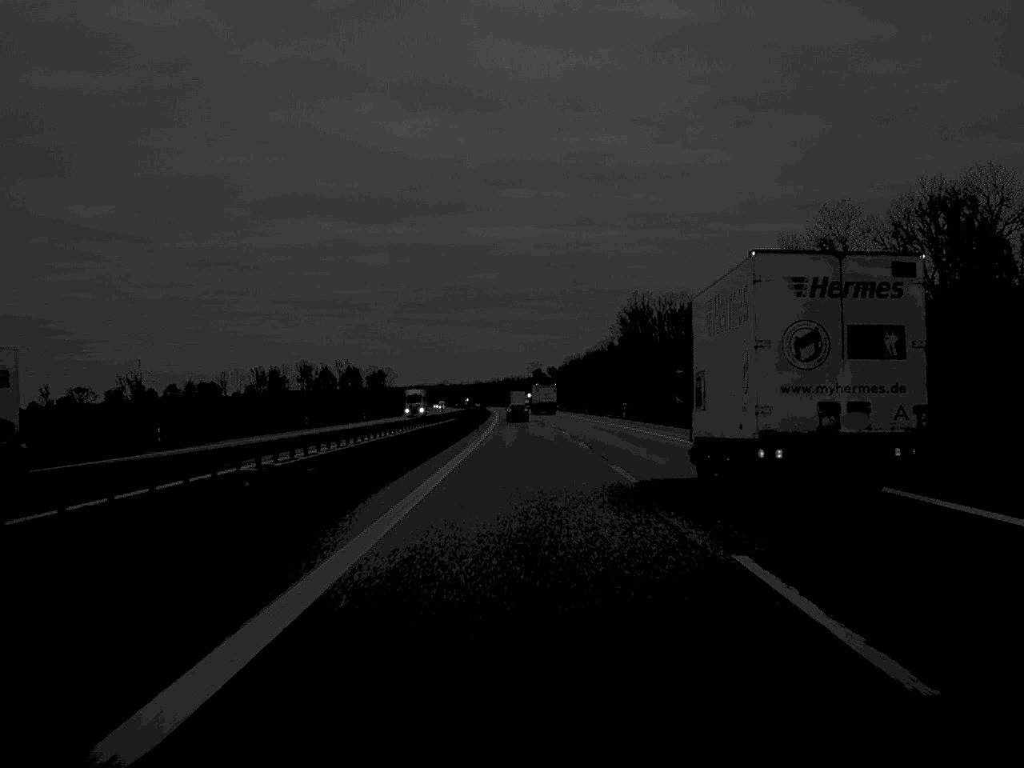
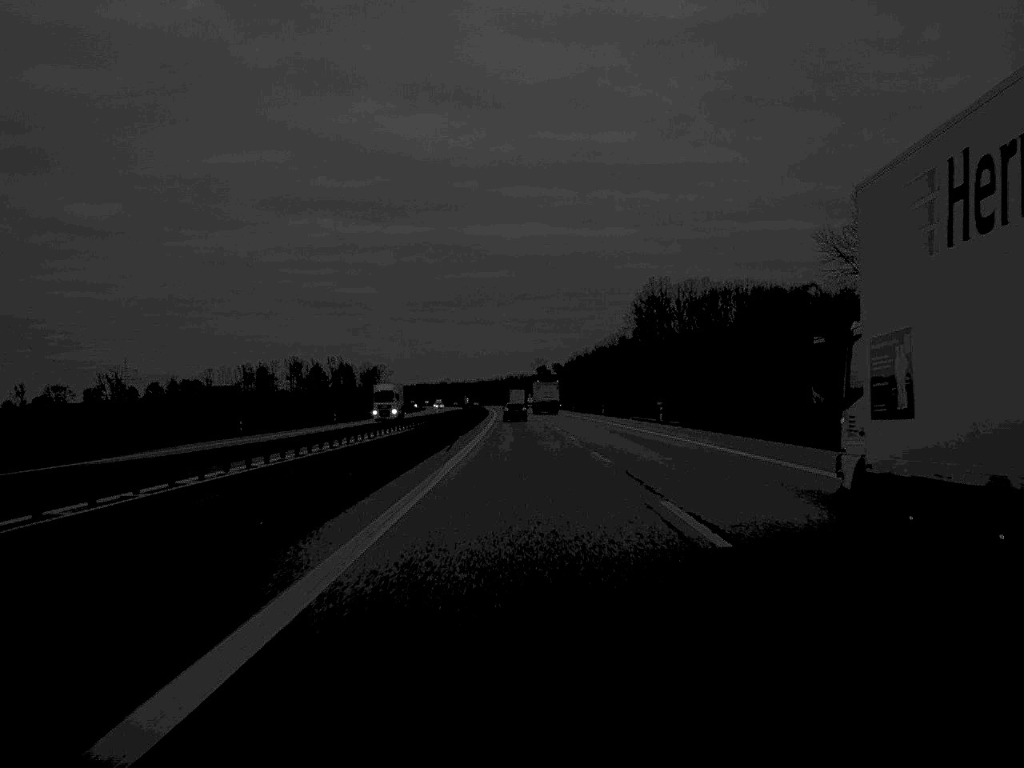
(0.0, +28.7) m; 0°
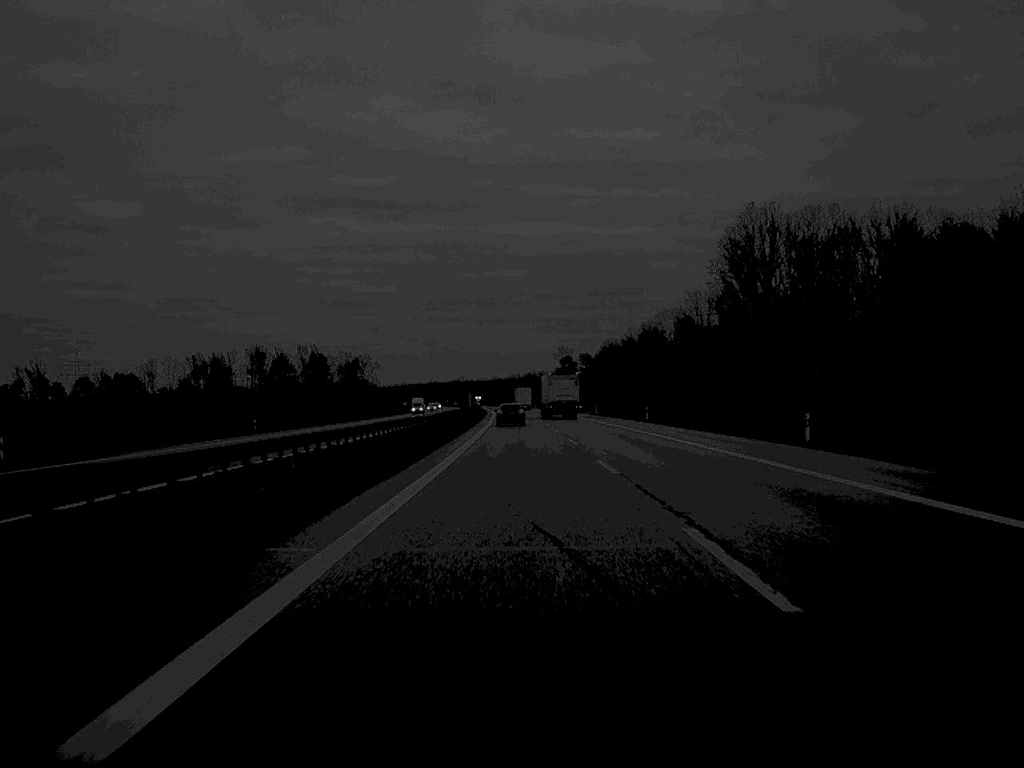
(-0.7, +93.3) m; -1°
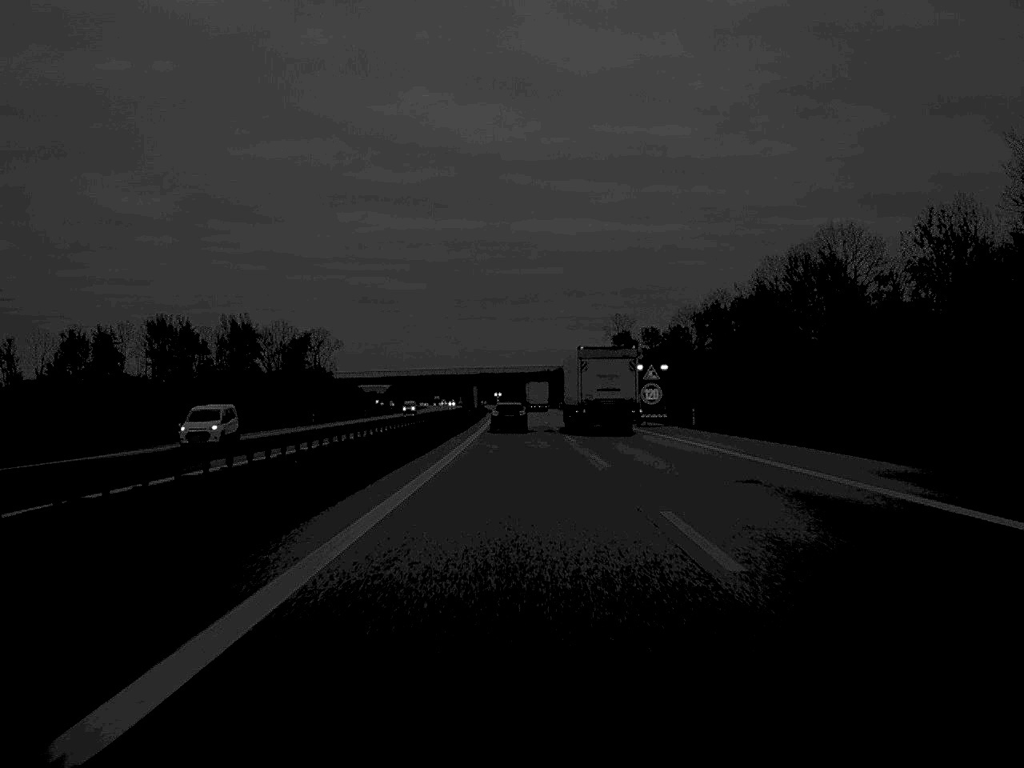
(-1.3, +121.9) m; -1°
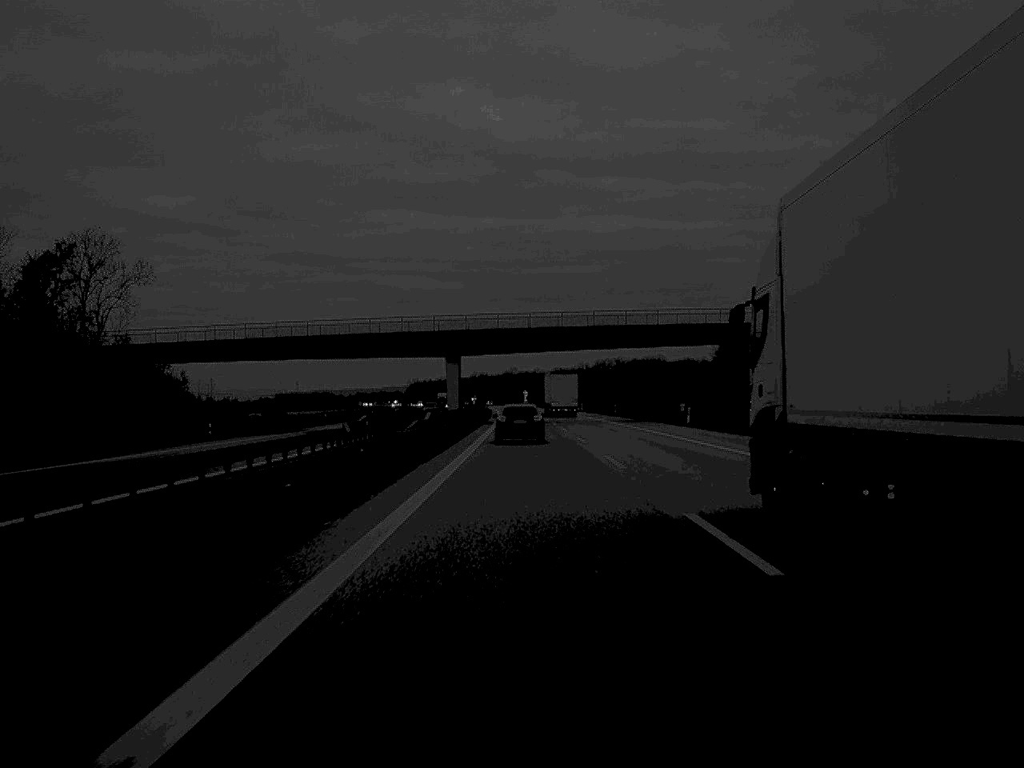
(-2.0, +142.9) m; -1°
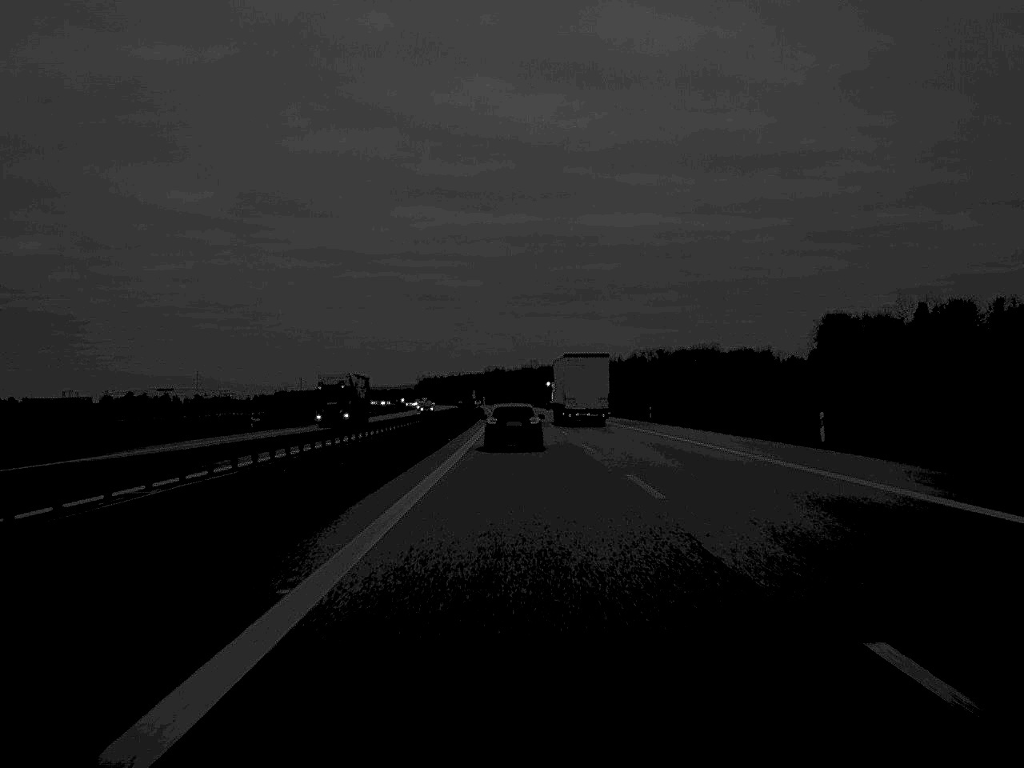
(-1.3, +133.5) m; -1°
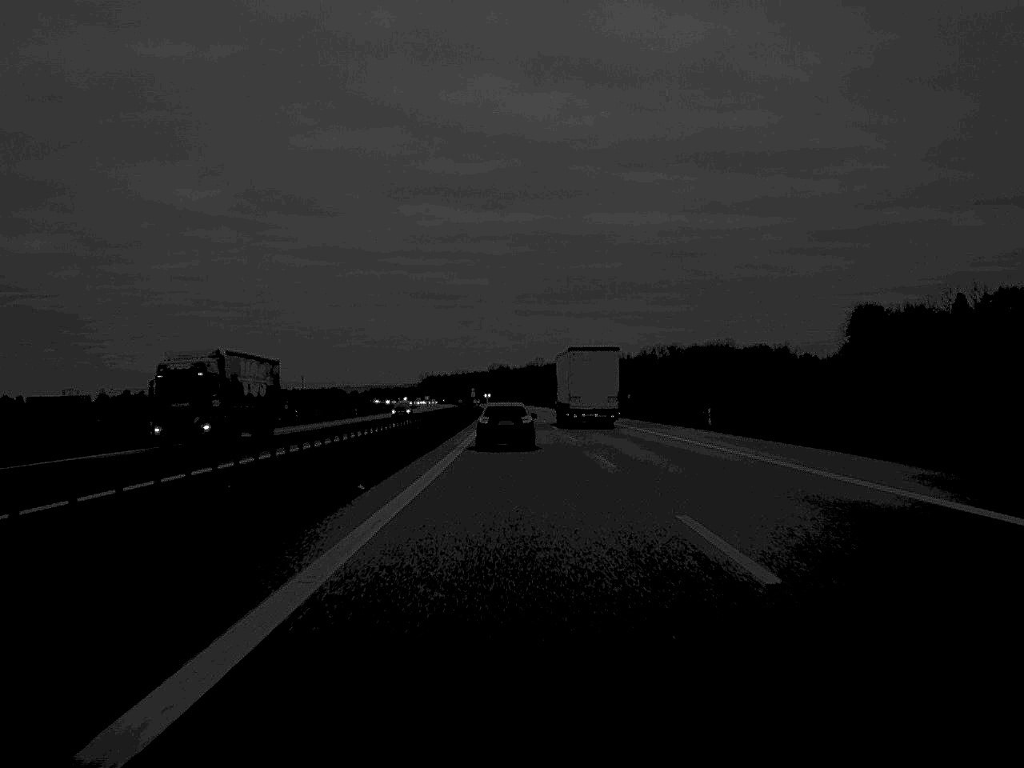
(-0.1, +26.4) m; 0°
